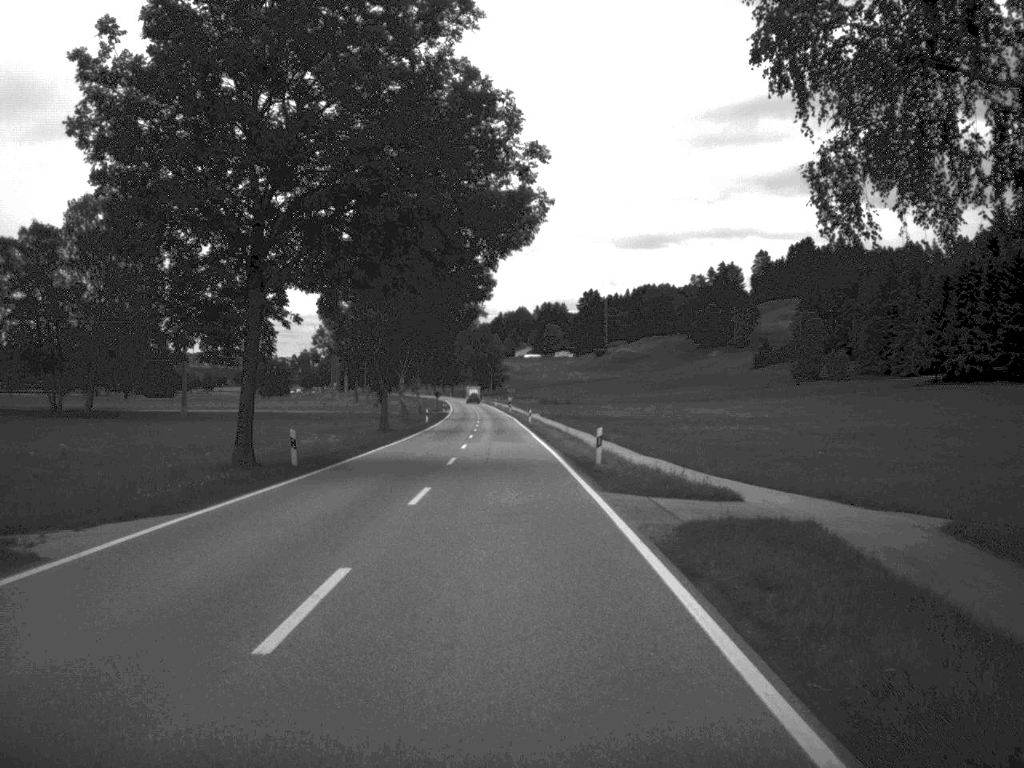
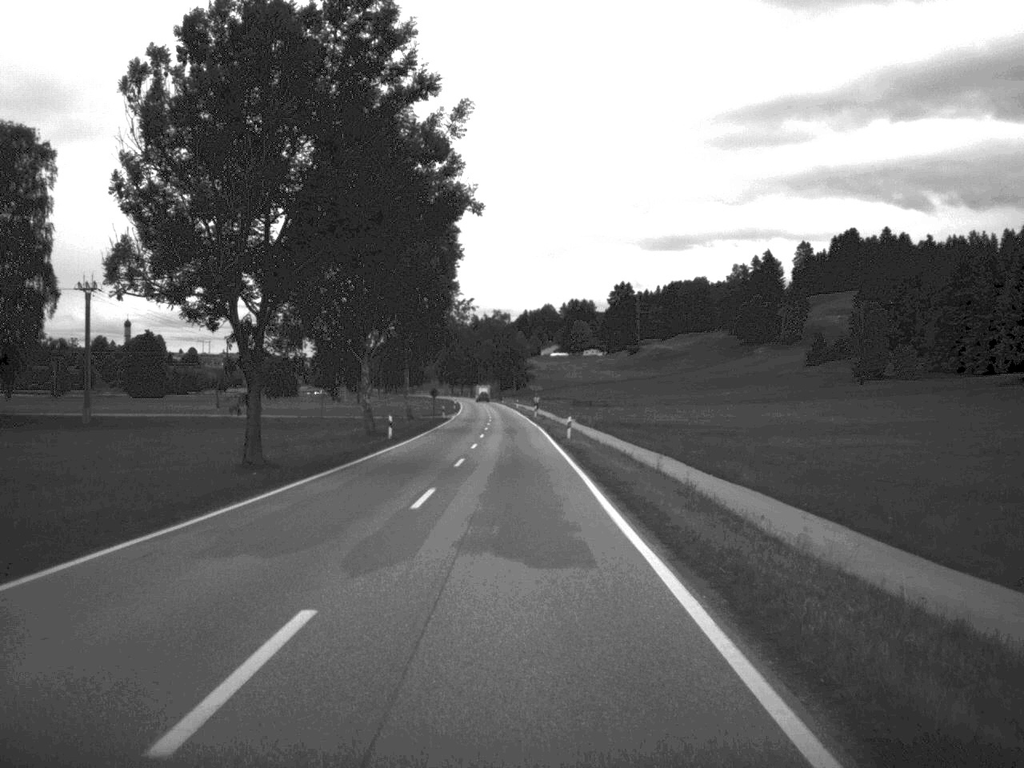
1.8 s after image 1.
(-0.4, +37.7) m; -1°
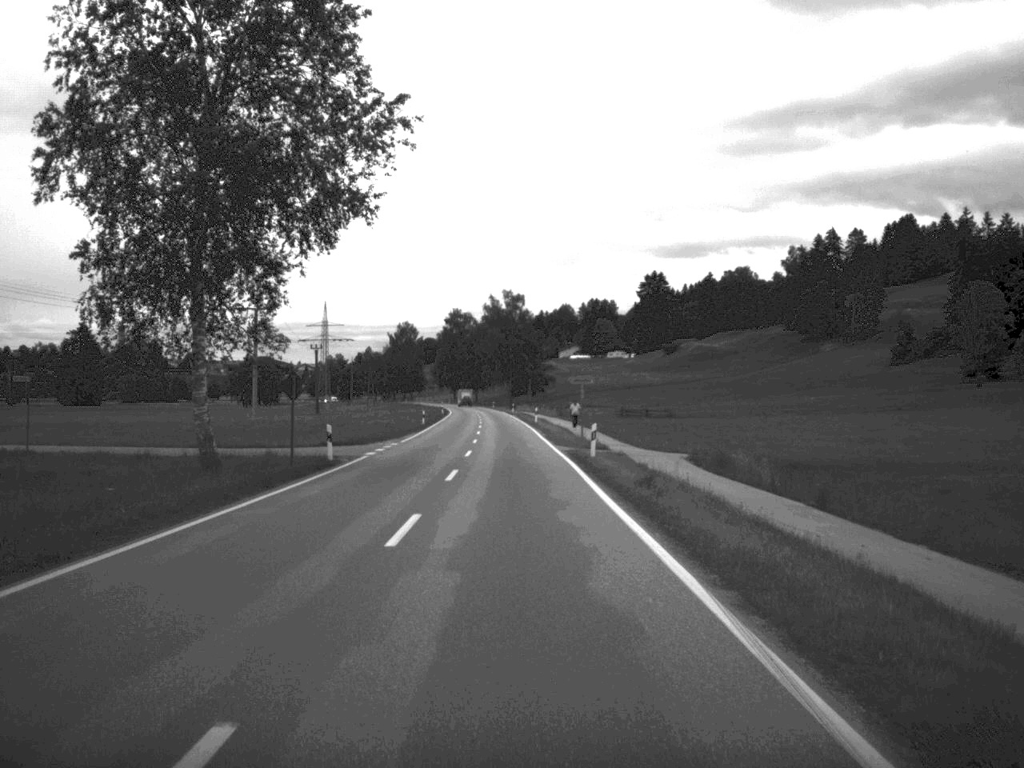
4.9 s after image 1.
(-0.7, +65.0) m; -1°
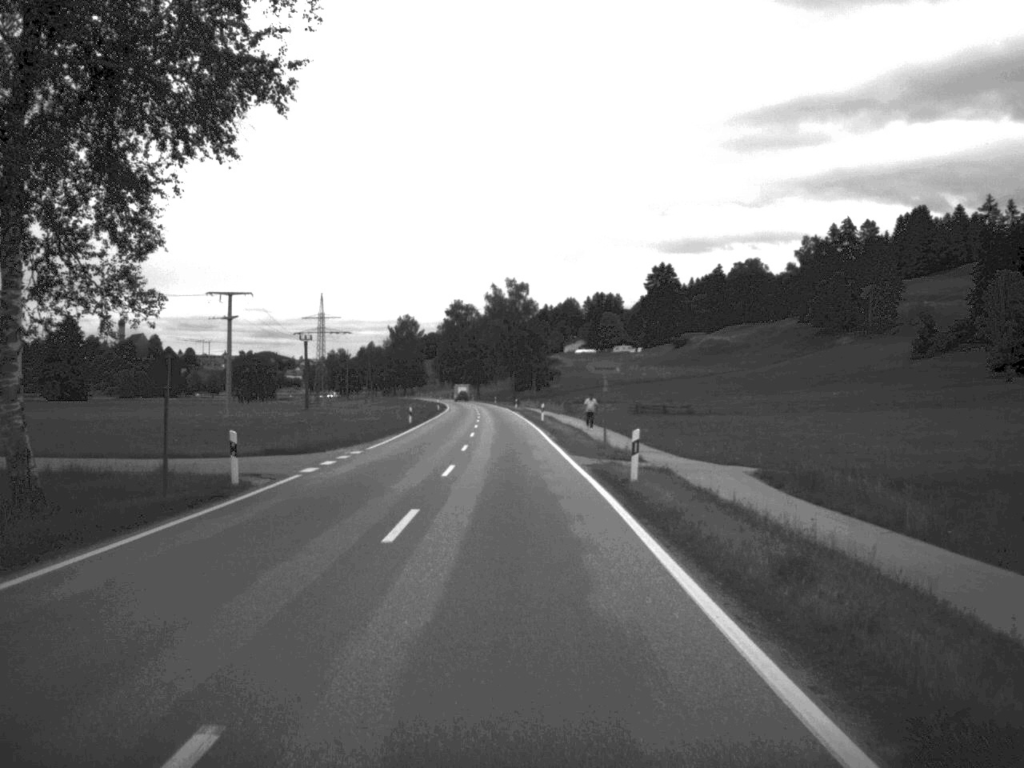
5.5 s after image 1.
(0.0, +12.0) m; 0°
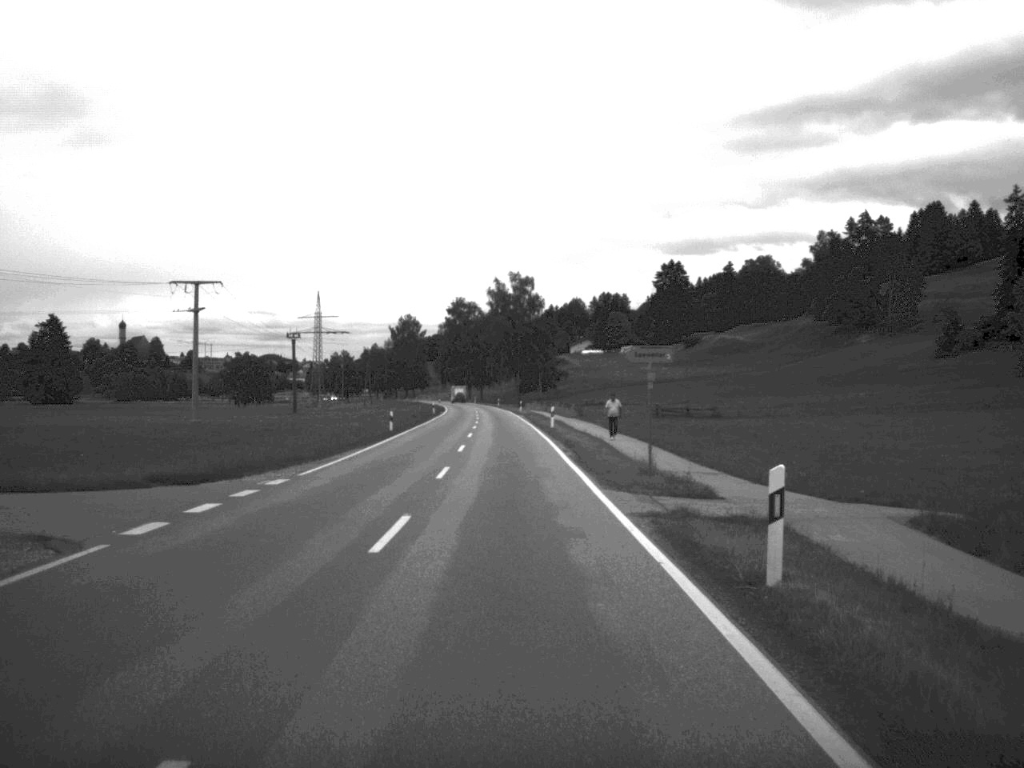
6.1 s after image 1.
(0.0, +12.5) m; 0°
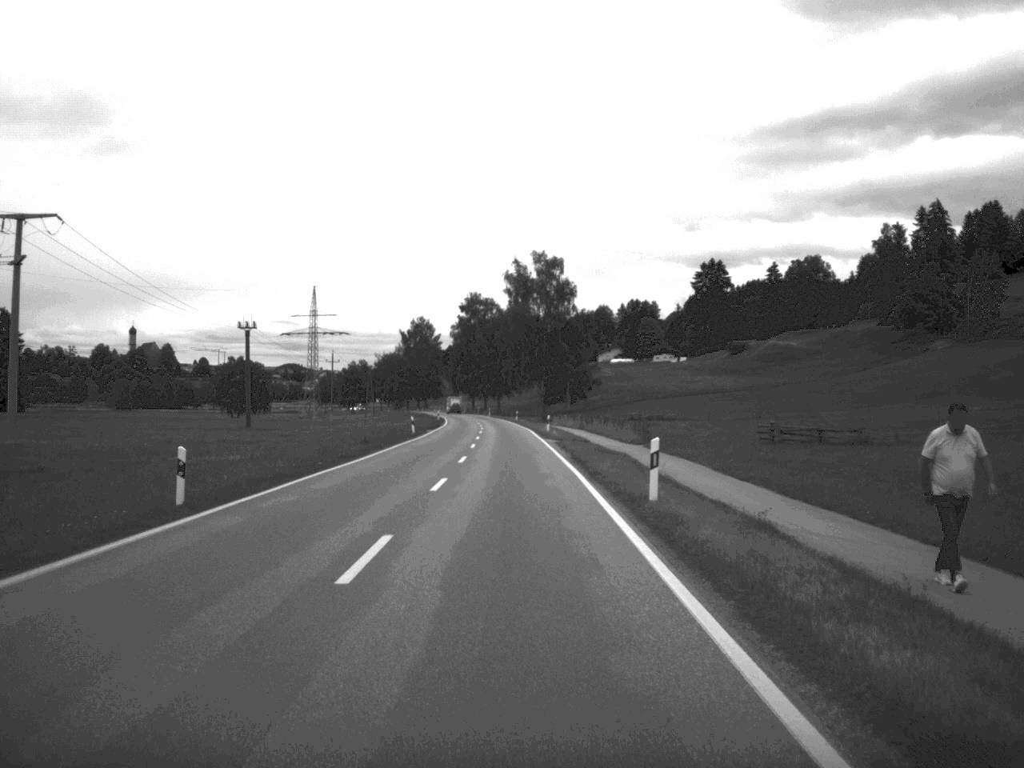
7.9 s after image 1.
(-0.4, +37.8) m; -1°
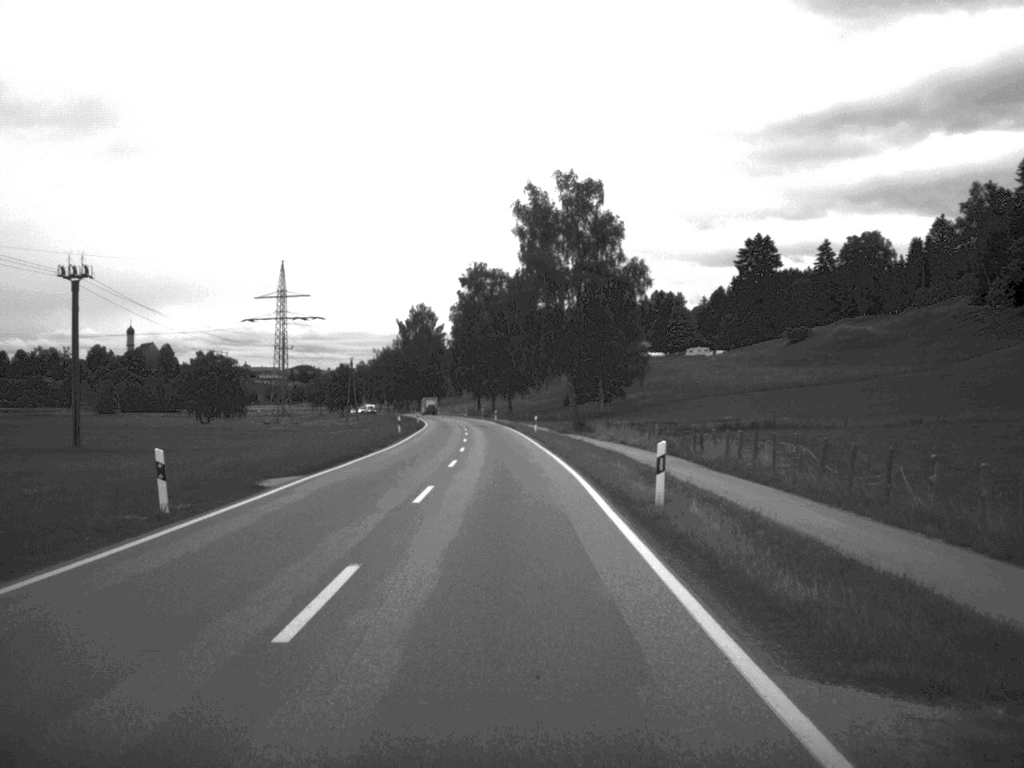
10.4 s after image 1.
(-0.5, +50.0) m; -1°
